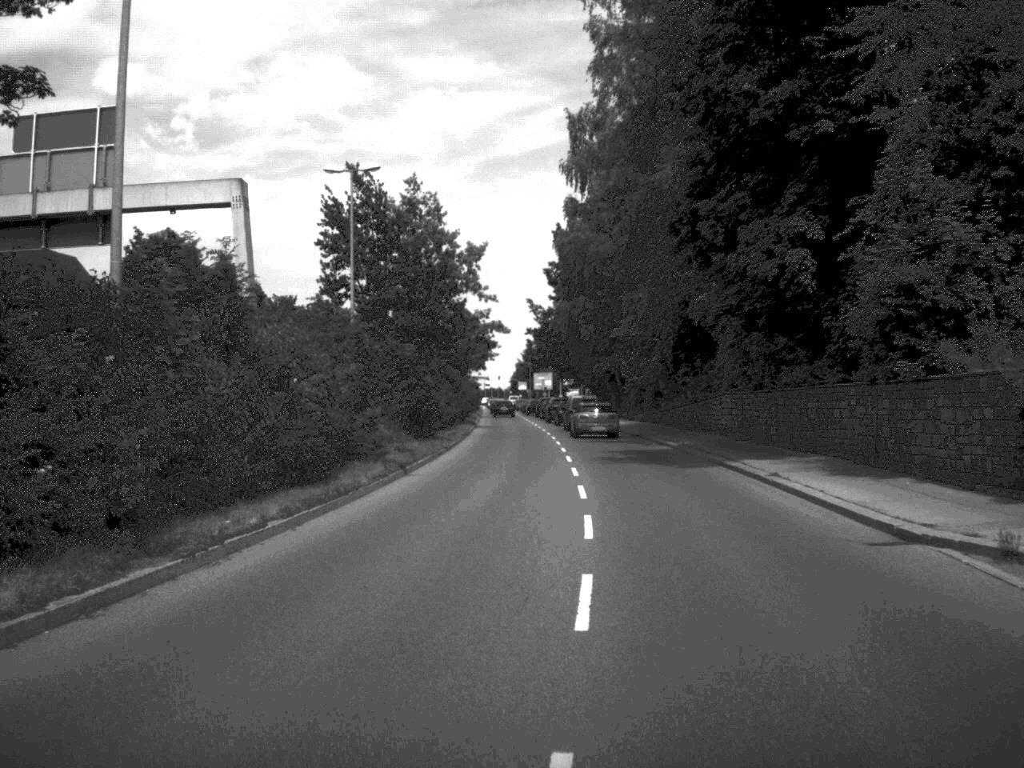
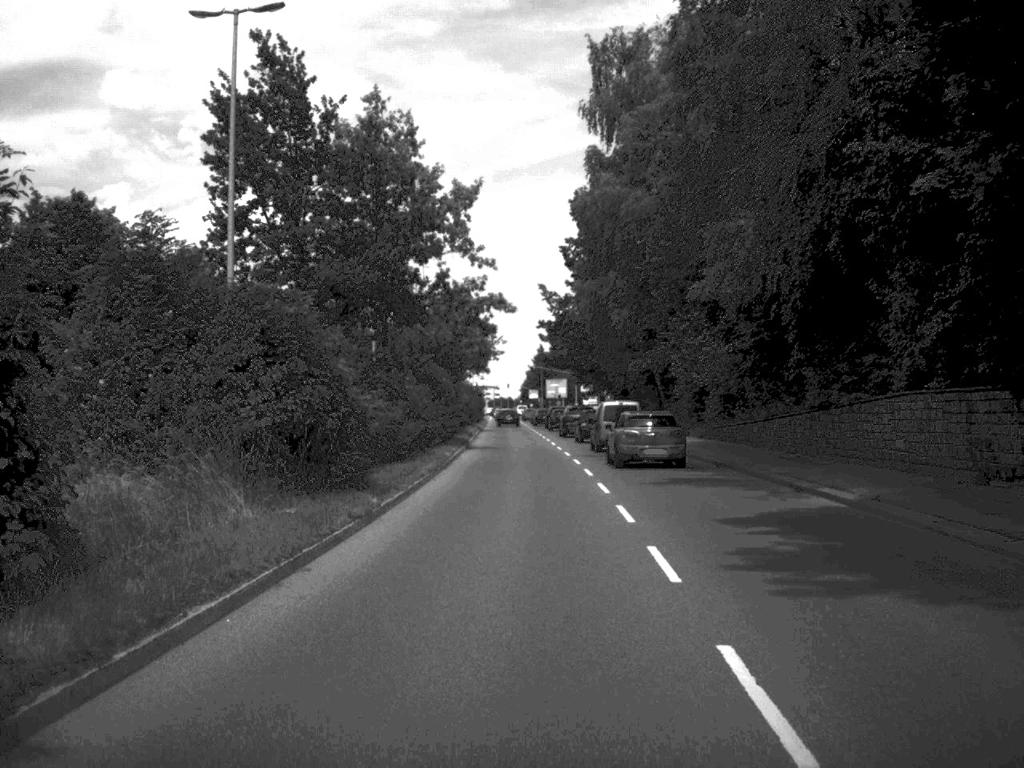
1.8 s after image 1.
(-0.1, +21.1) m; -1°
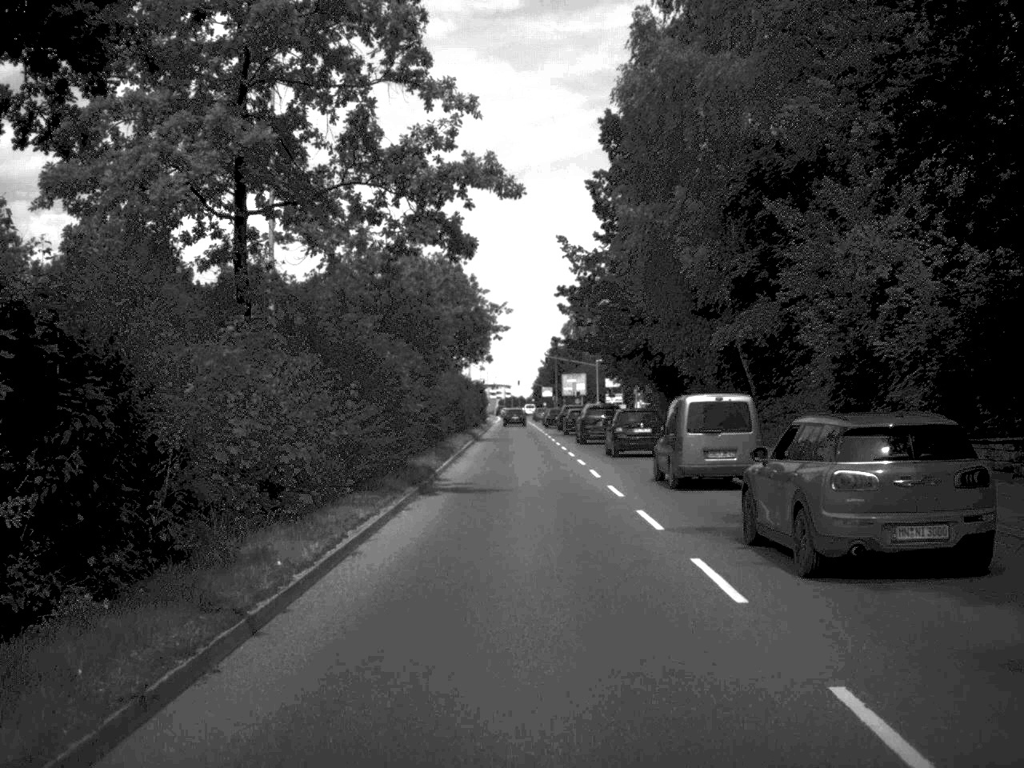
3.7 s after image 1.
(-0.1, +24.9) m; -1°
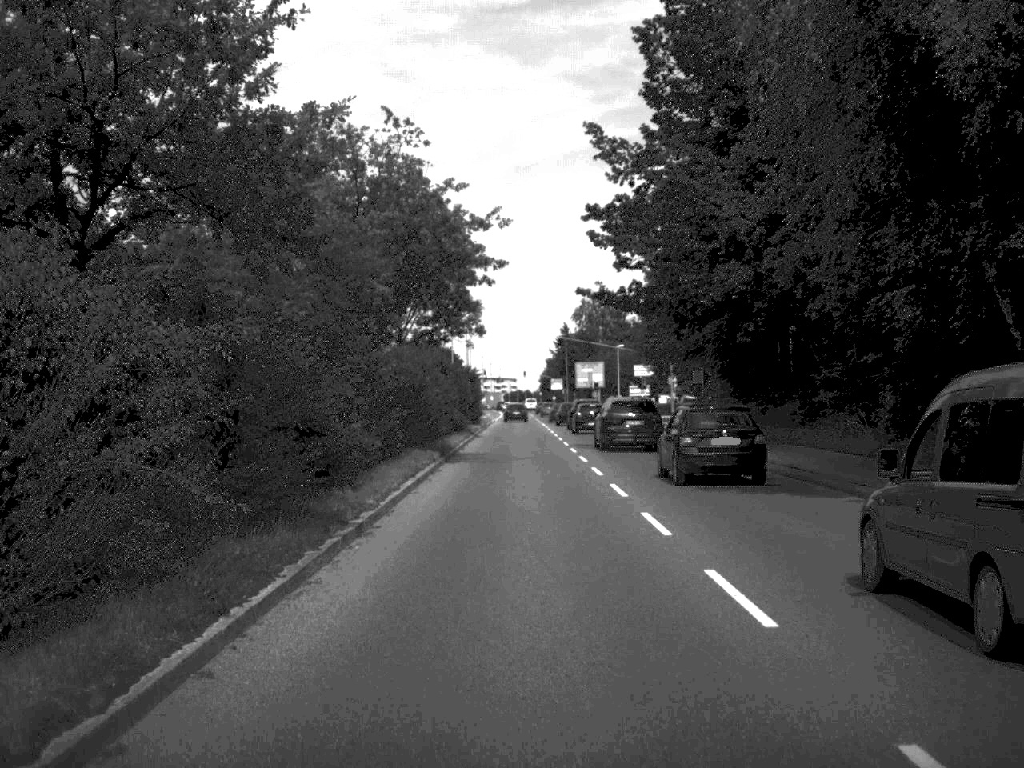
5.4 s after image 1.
(-0.1, +25.0) m; 0°
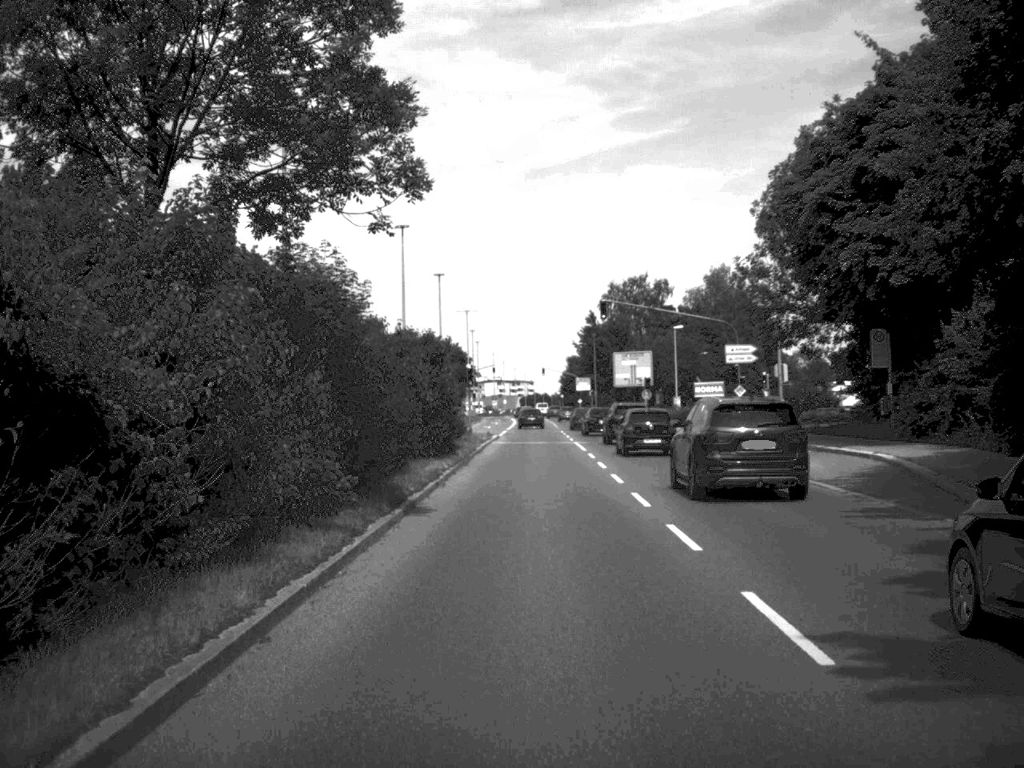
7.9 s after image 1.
(-0.2, +36.5) m; -1°
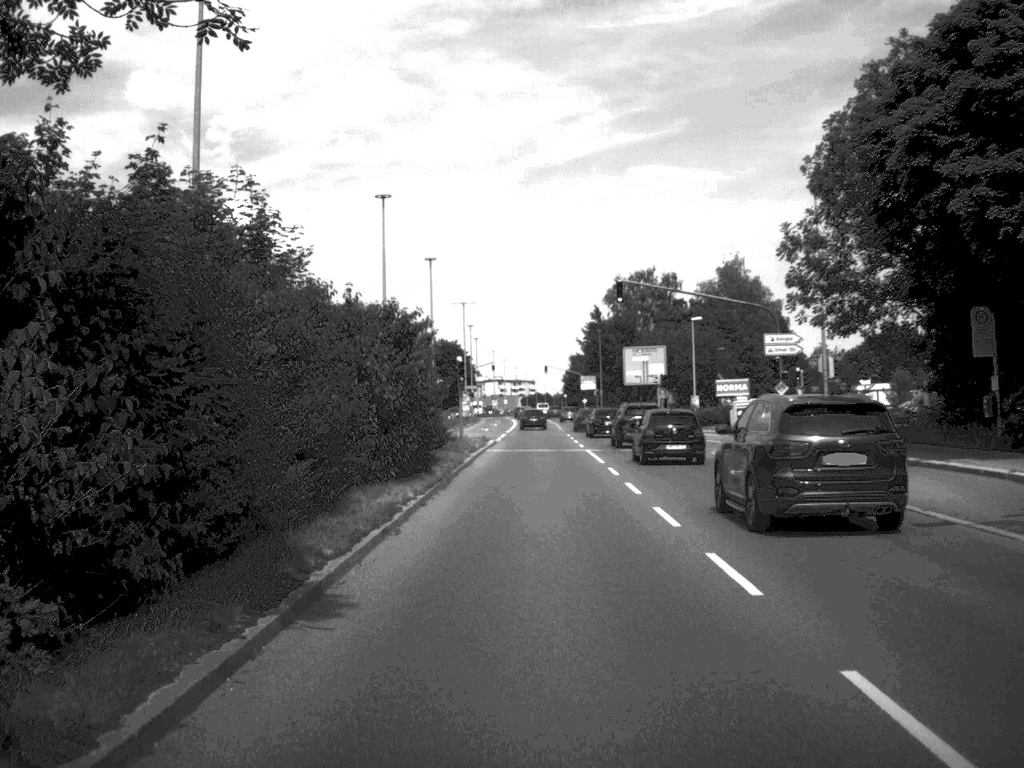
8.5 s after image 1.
(0.0, +9.0) m; 0°
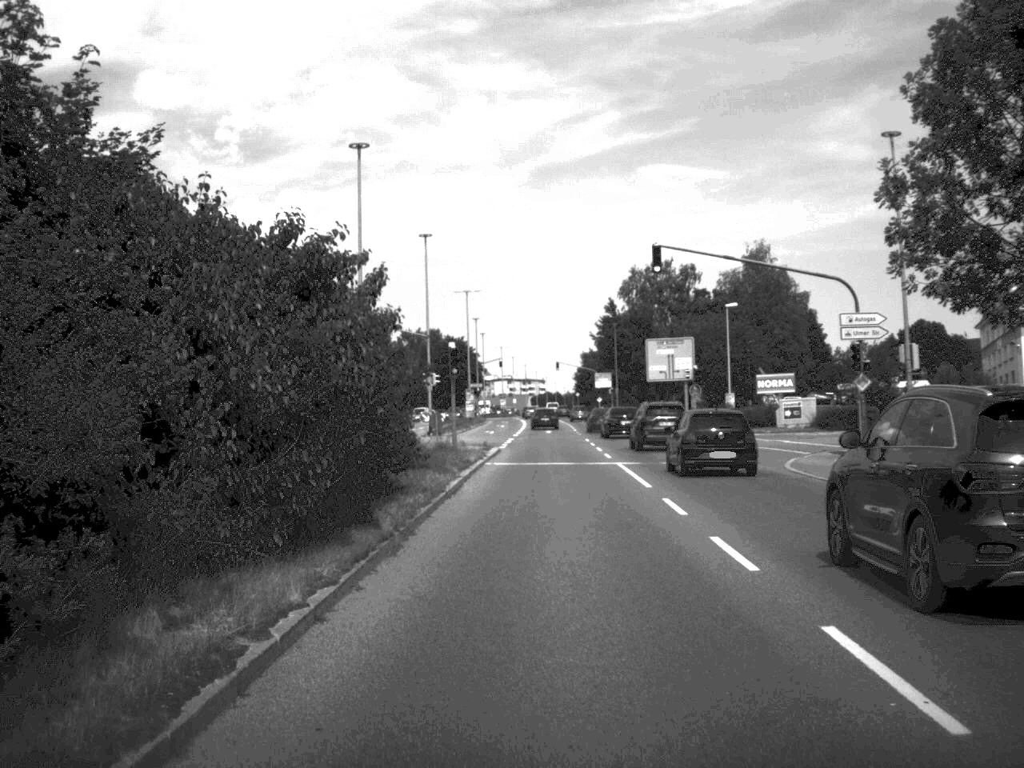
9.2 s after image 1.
(0.0, +10.4) m; 0°
